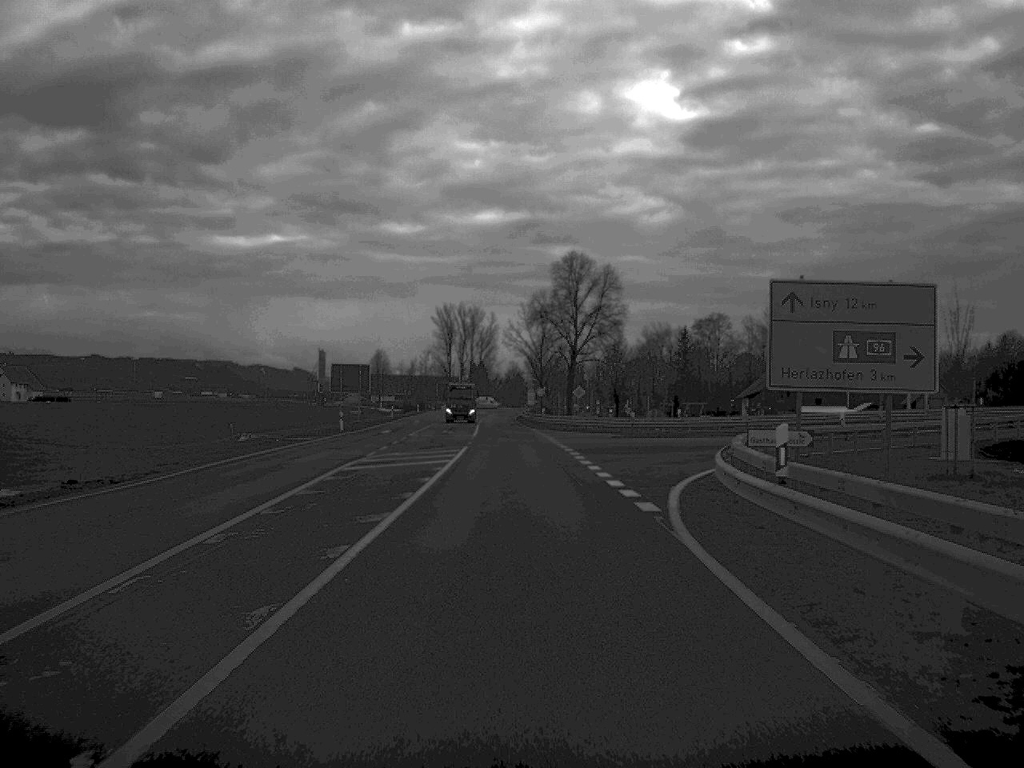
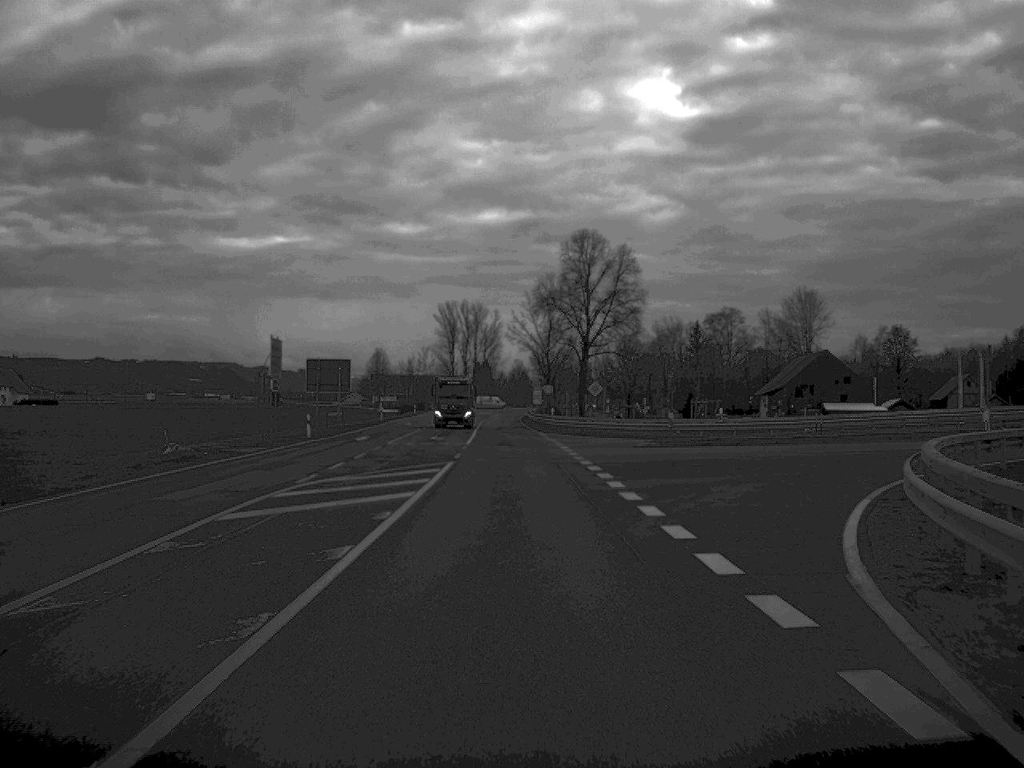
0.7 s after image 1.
(0.0, +12.9) m; 0°
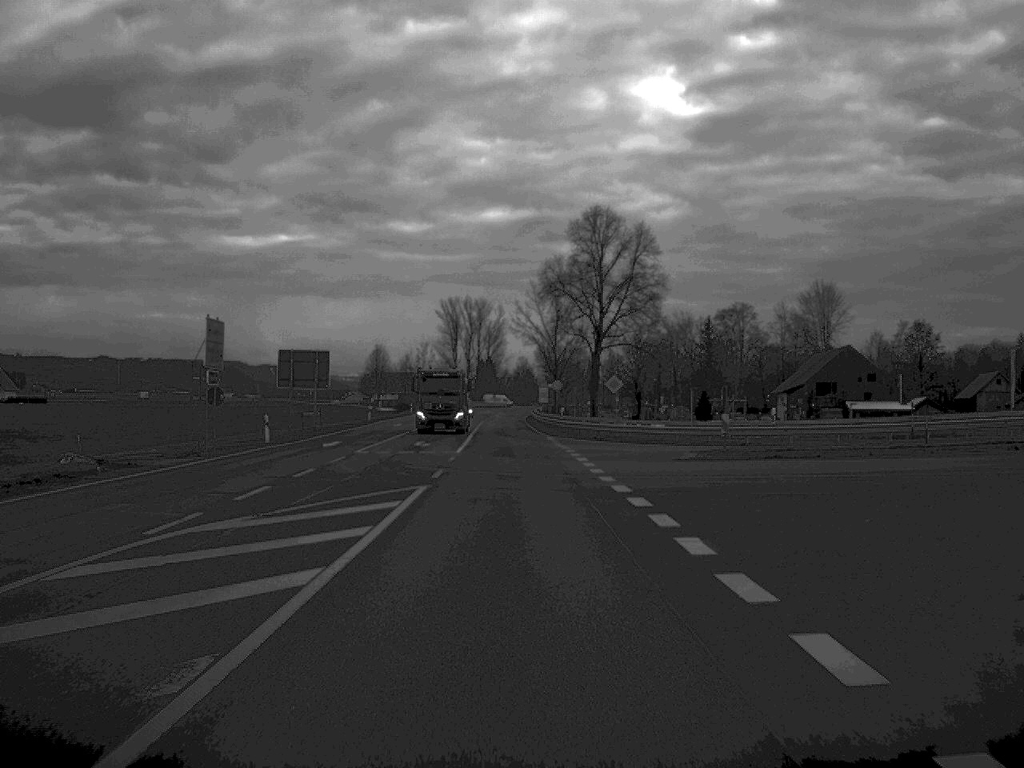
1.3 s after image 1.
(0.0, +10.8) m; 0°
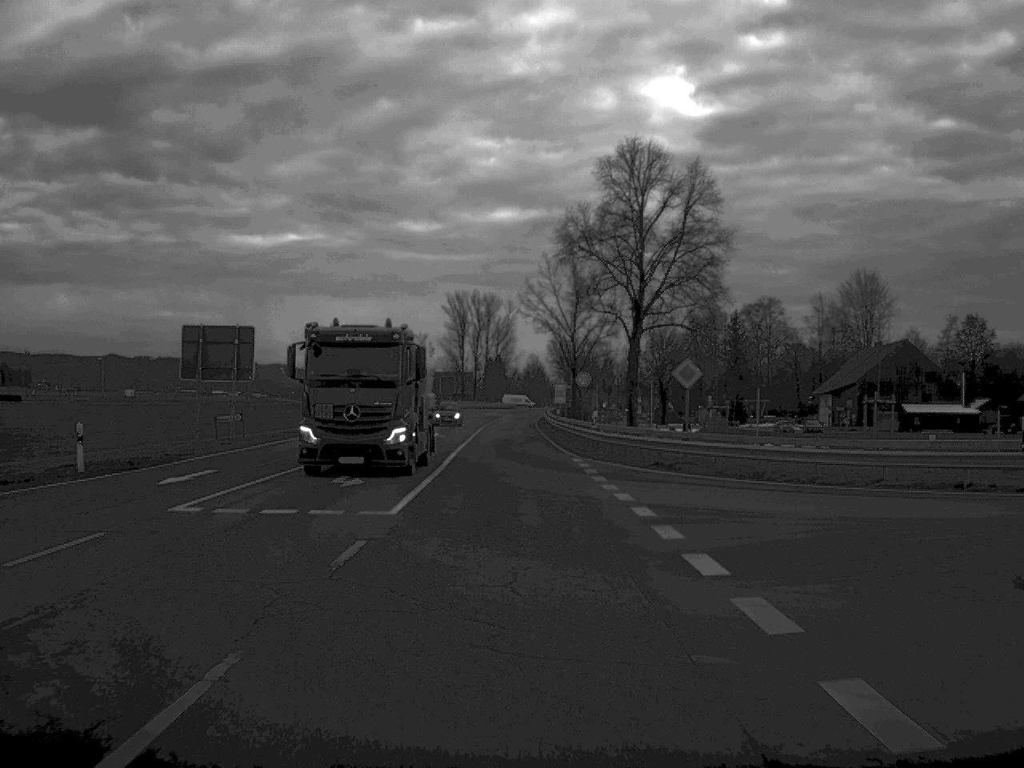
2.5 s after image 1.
(-0.1, +22.2) m; 0°
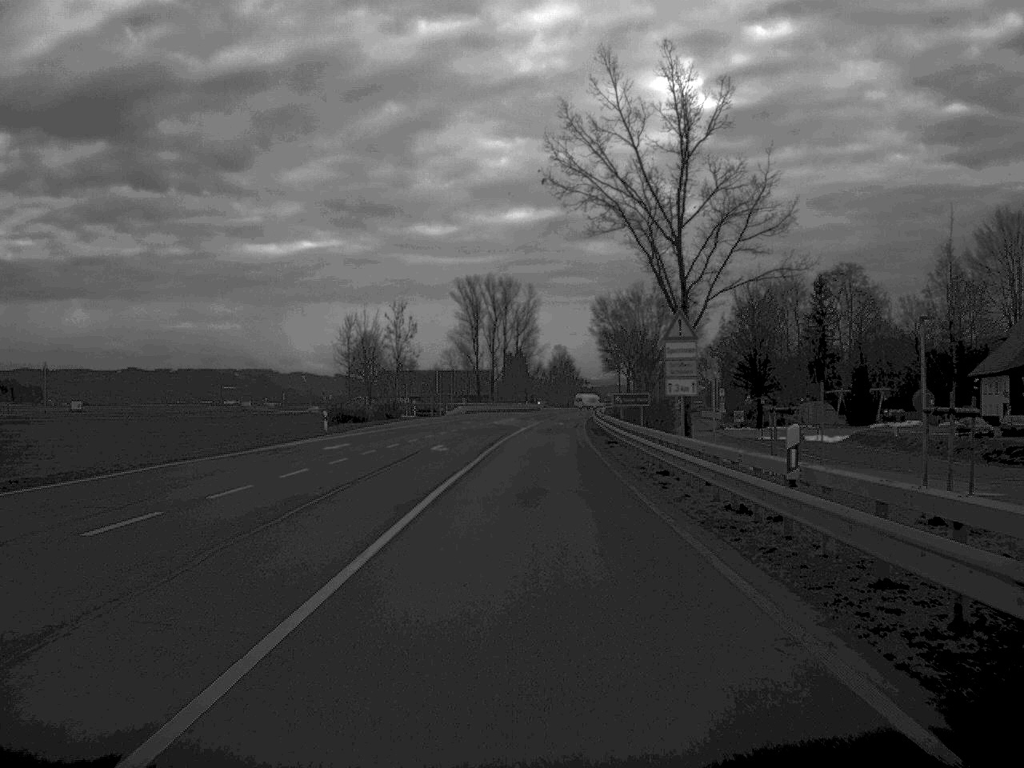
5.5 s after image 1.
(-0.7, +56.9) m; -1°
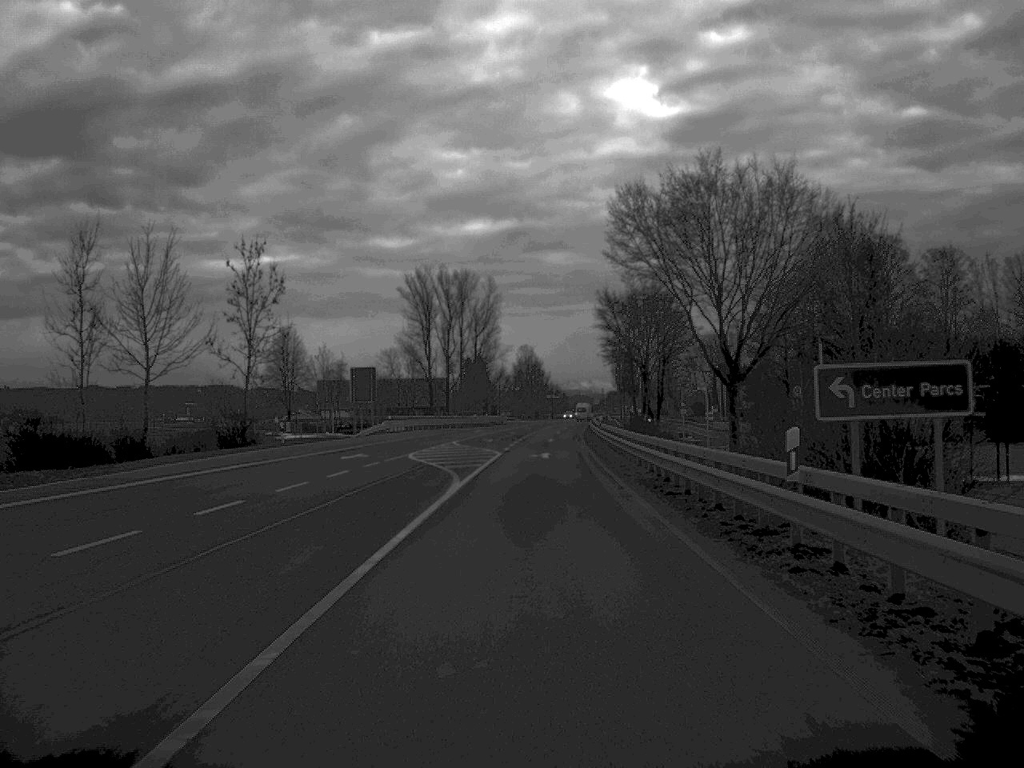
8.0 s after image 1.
(+0.5, +48.3) m; +2°
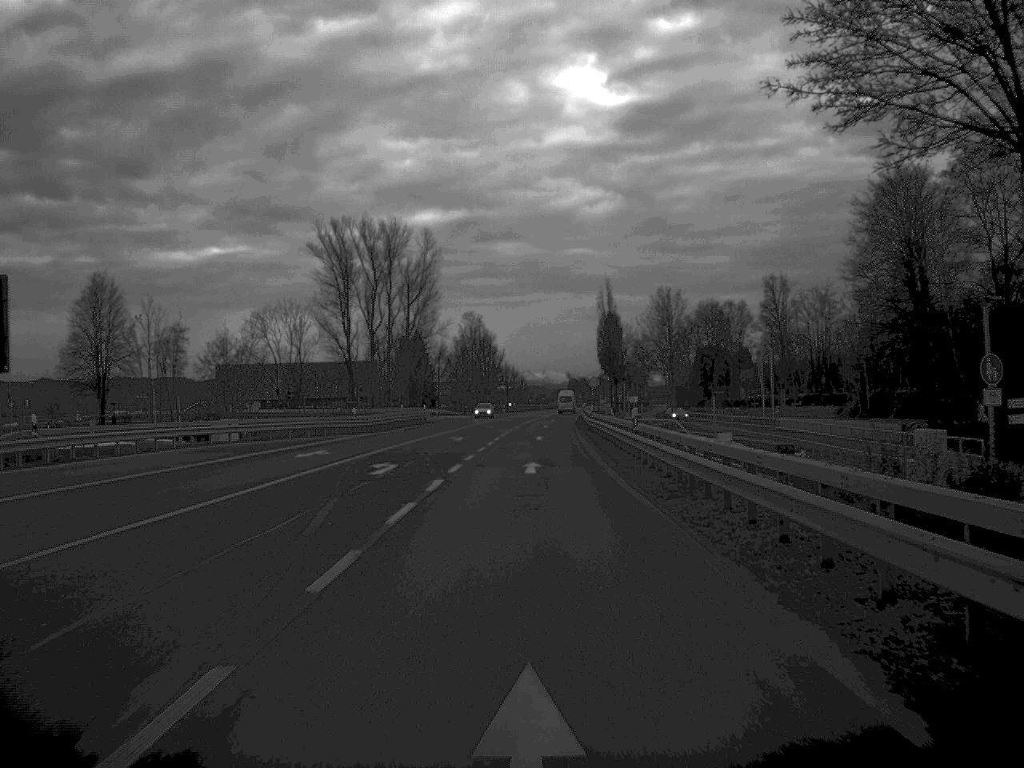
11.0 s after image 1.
(+1.0, +66.4) m; +2°
